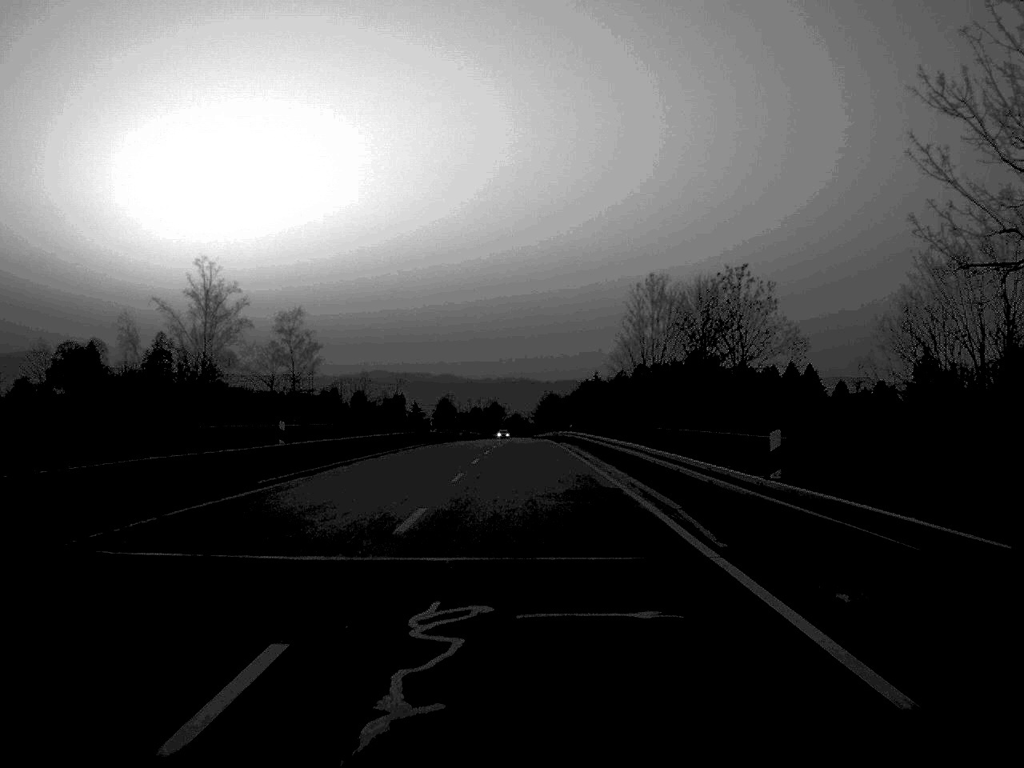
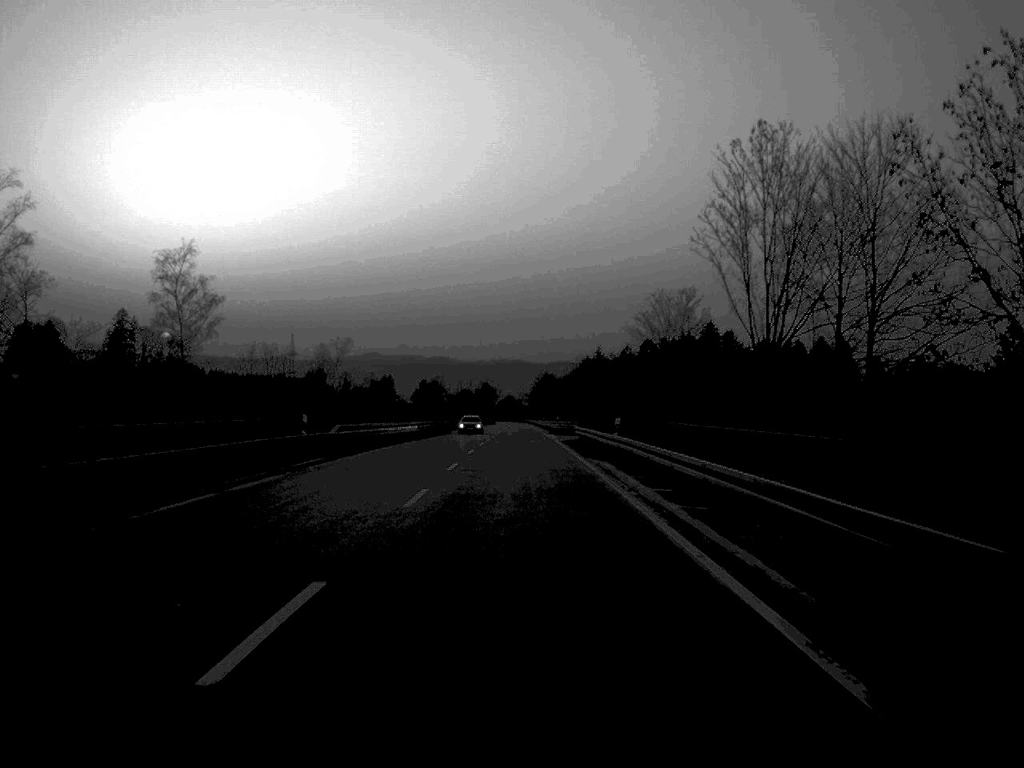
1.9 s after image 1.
(+0.1, +44.8) m; 0°
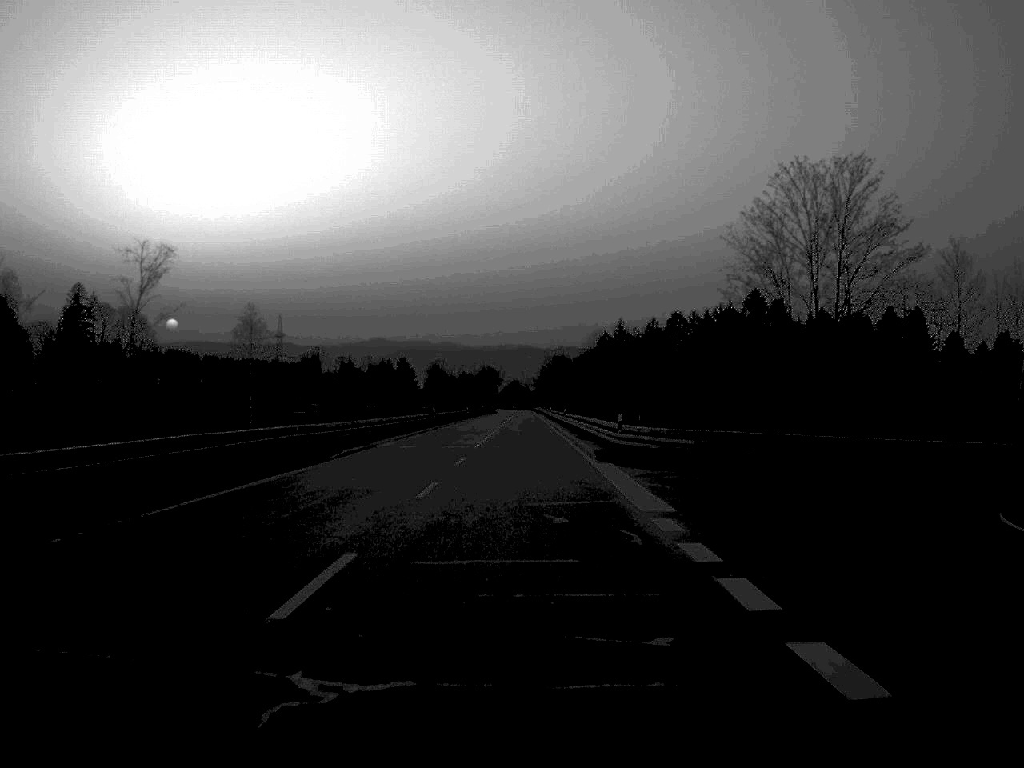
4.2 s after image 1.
(-0.1, +57.8) m; 0°
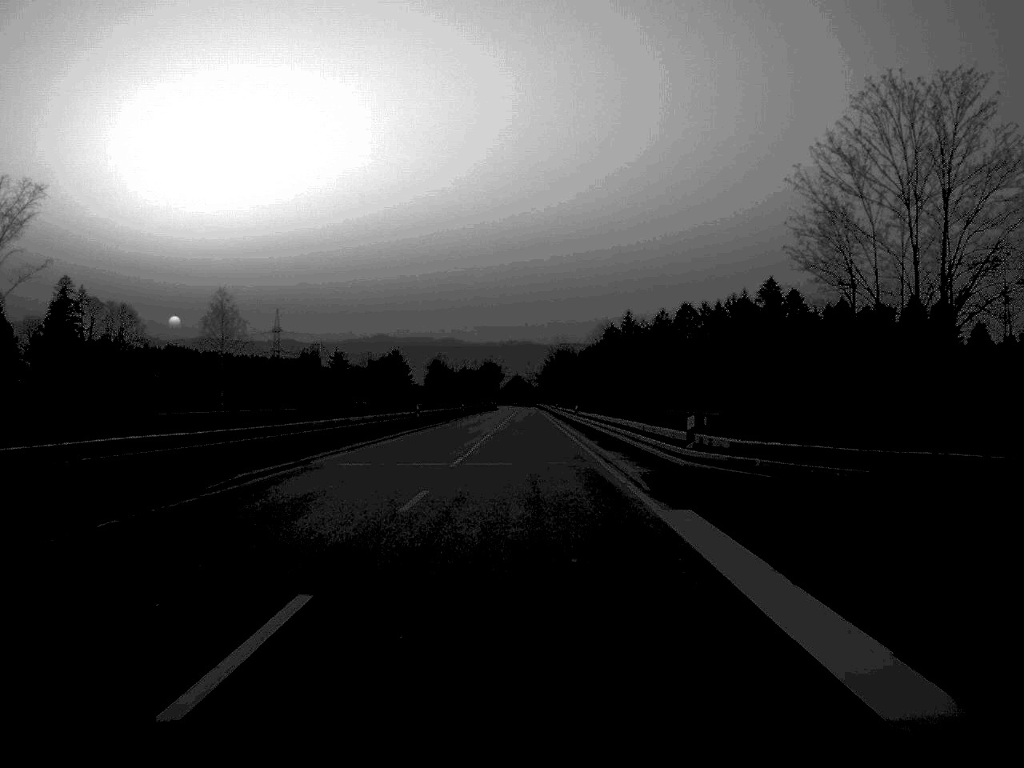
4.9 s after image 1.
(0.0, +15.3) m; 0°
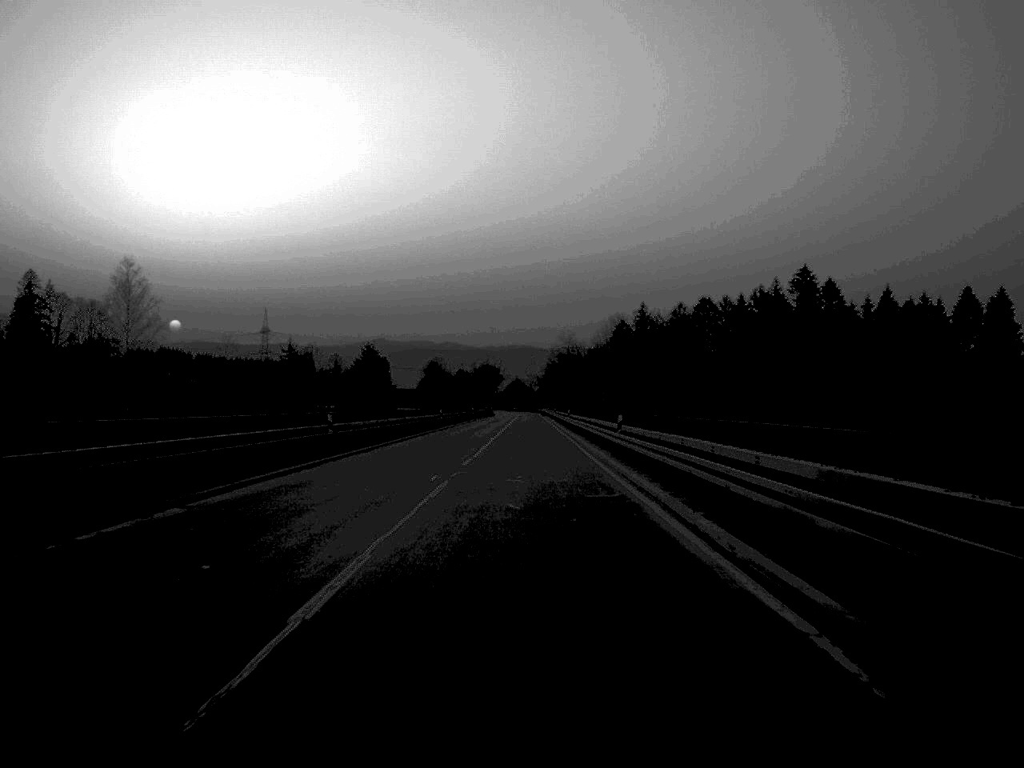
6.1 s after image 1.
(0.0, +32.3) m; 0°
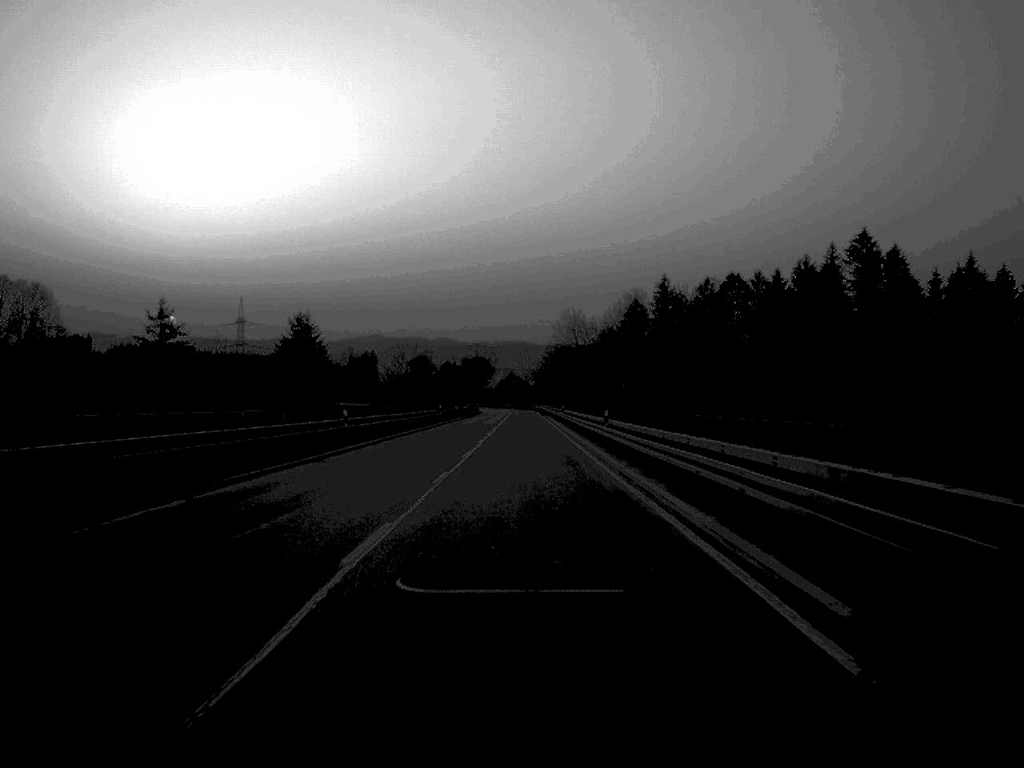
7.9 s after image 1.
(+0.1, +45.2) m; 0°
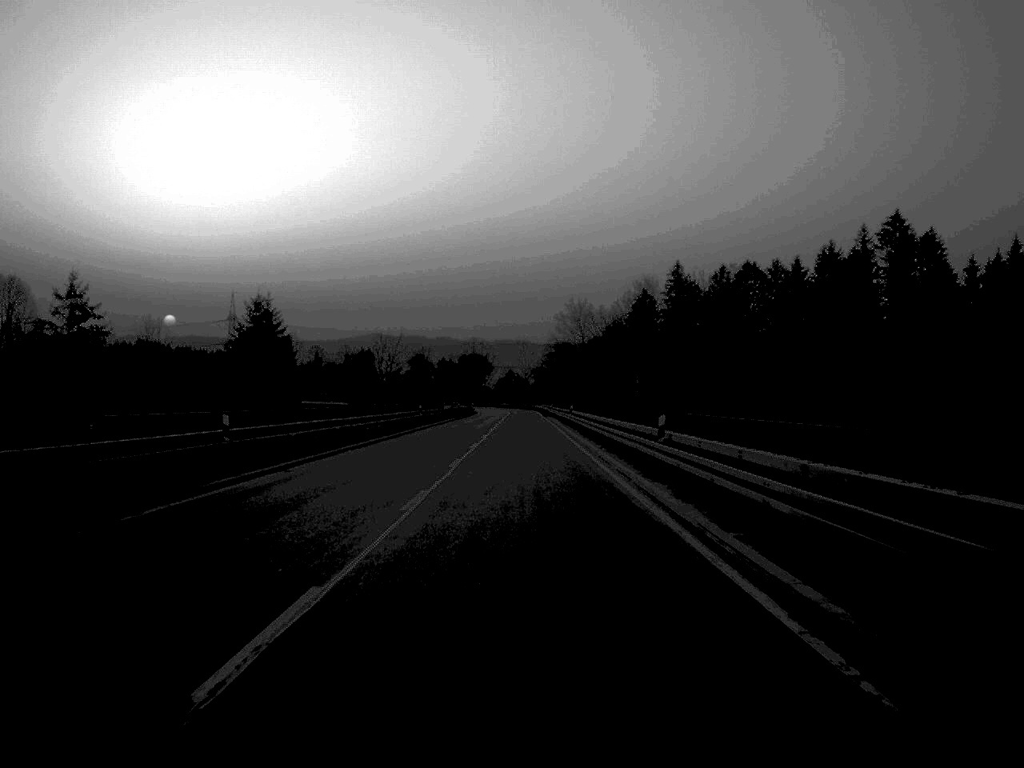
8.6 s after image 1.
(0.0, +17.5) m; 0°
